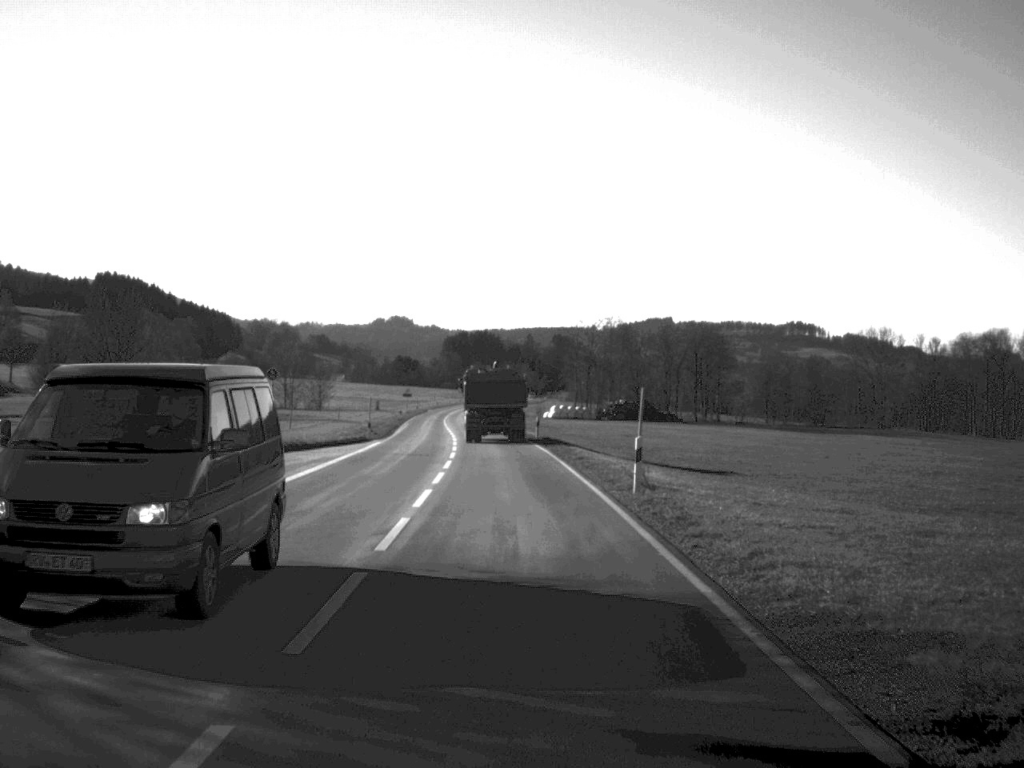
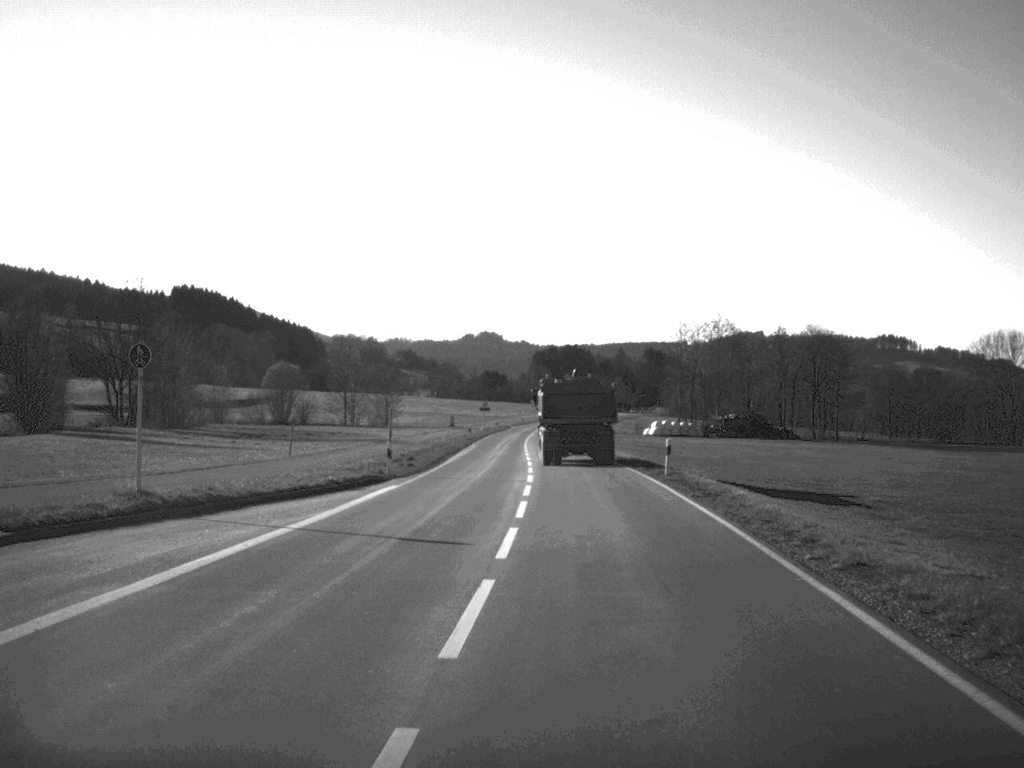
(-0.8, +23.9) m; -4°
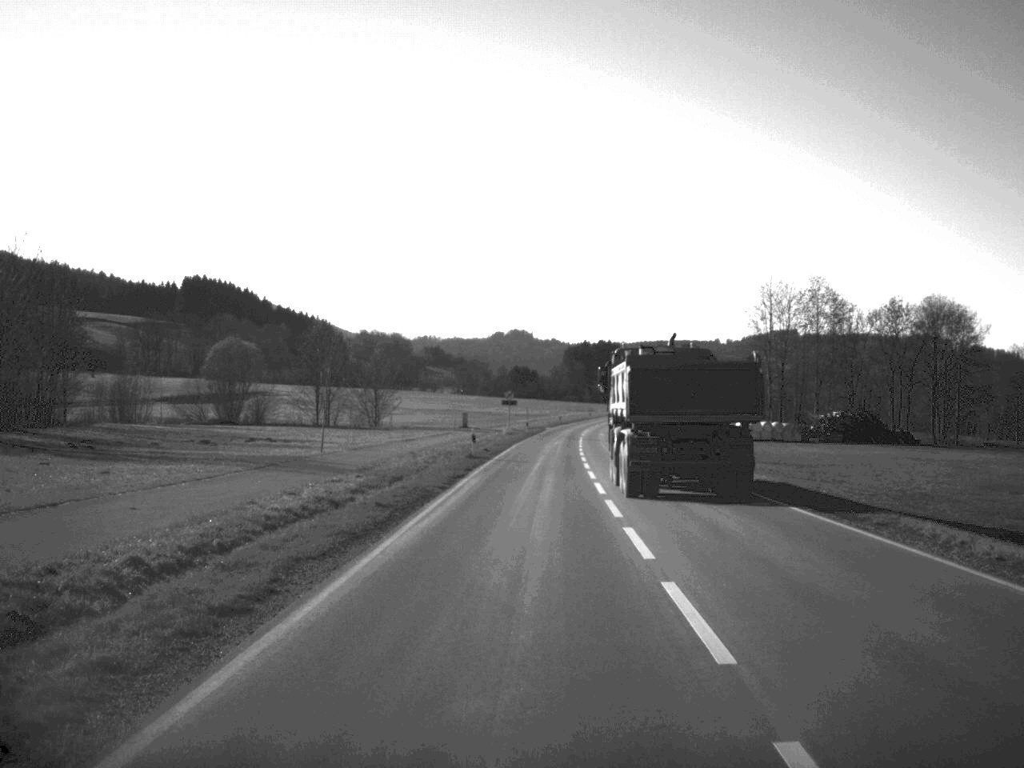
(-0.9, +42.5) m; -1°
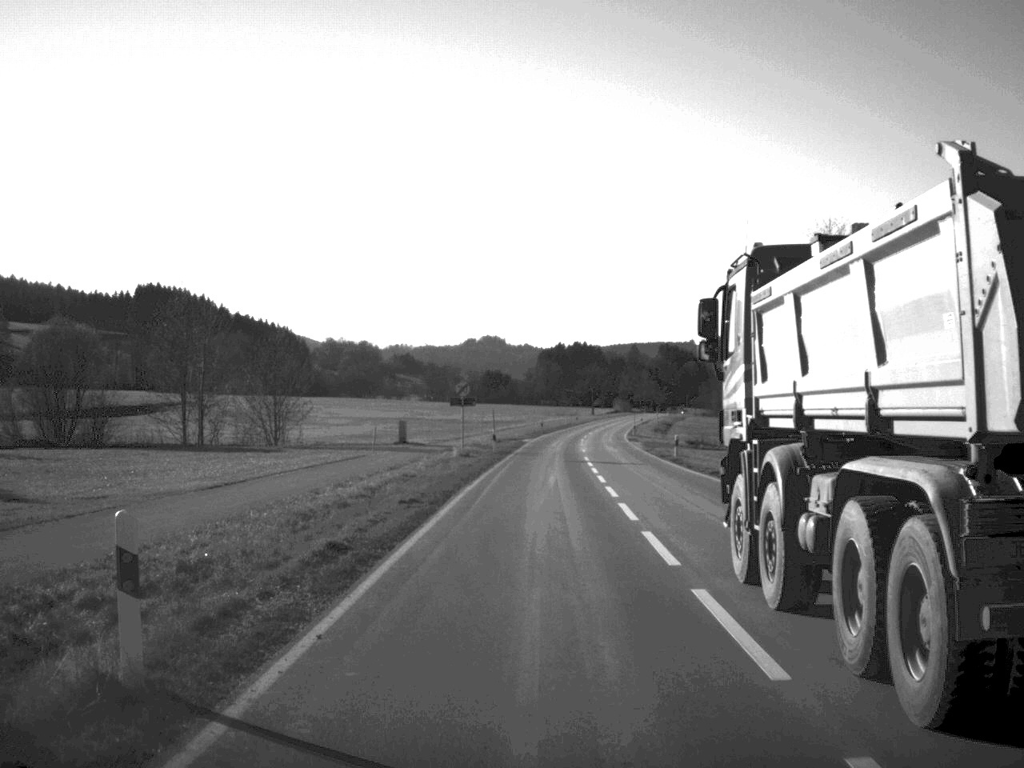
(+0.4, +36.5) m; +1°
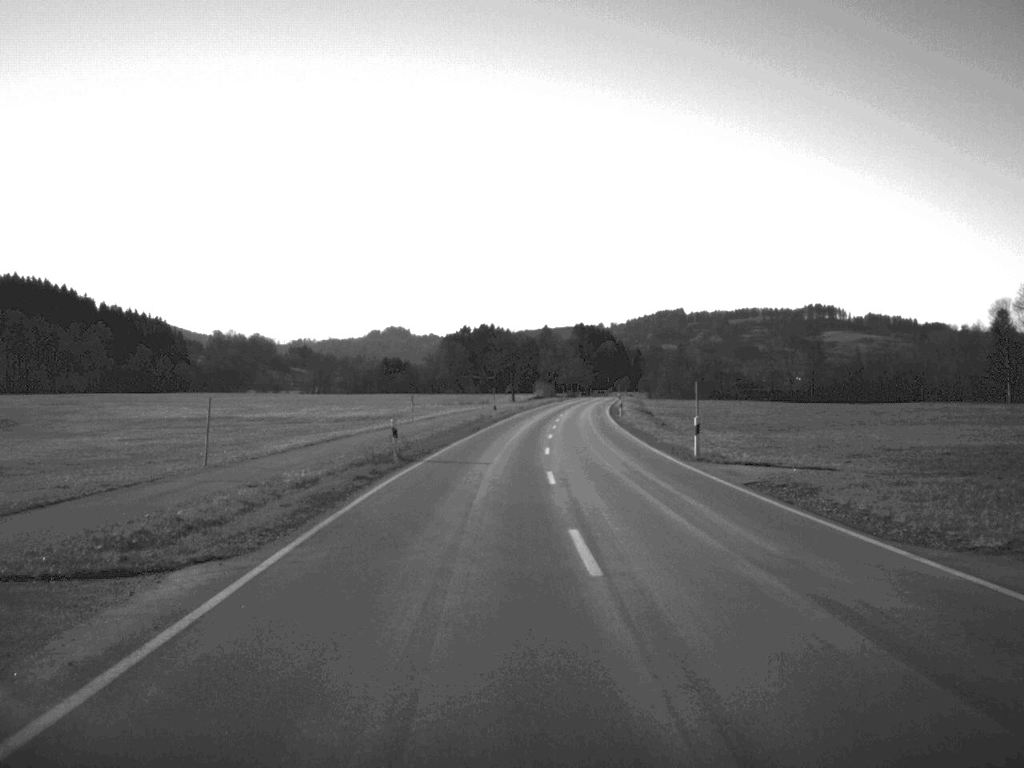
(+2.3, +73.9) m; +4°
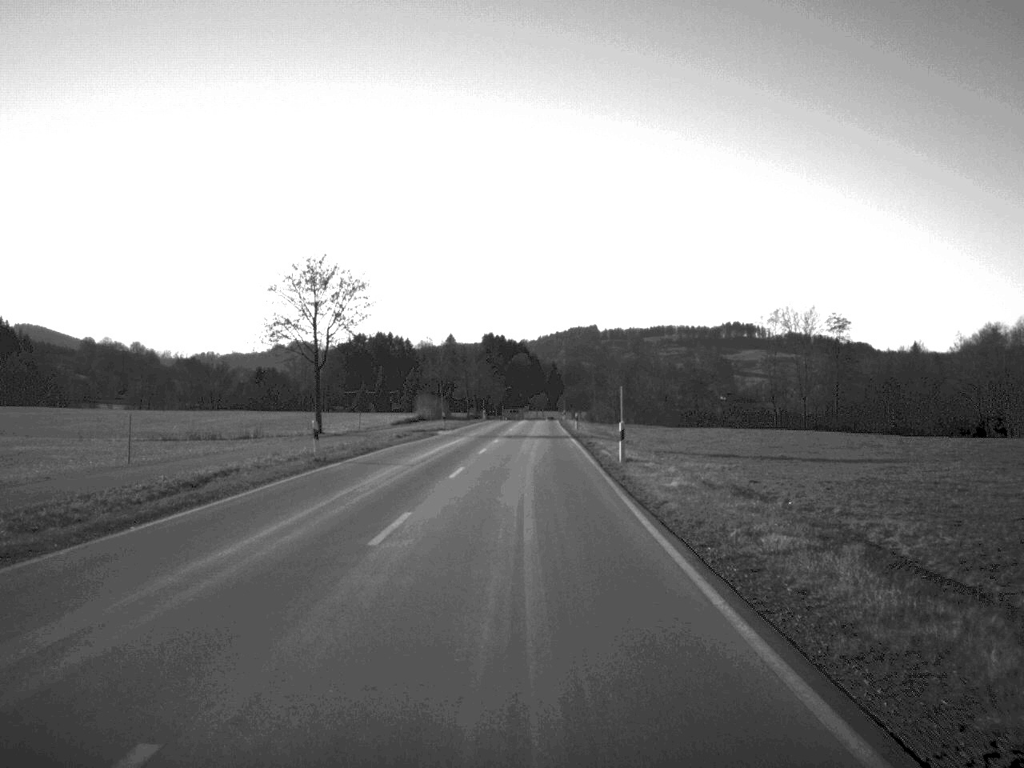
(+4.3, +92.9) m; +4°
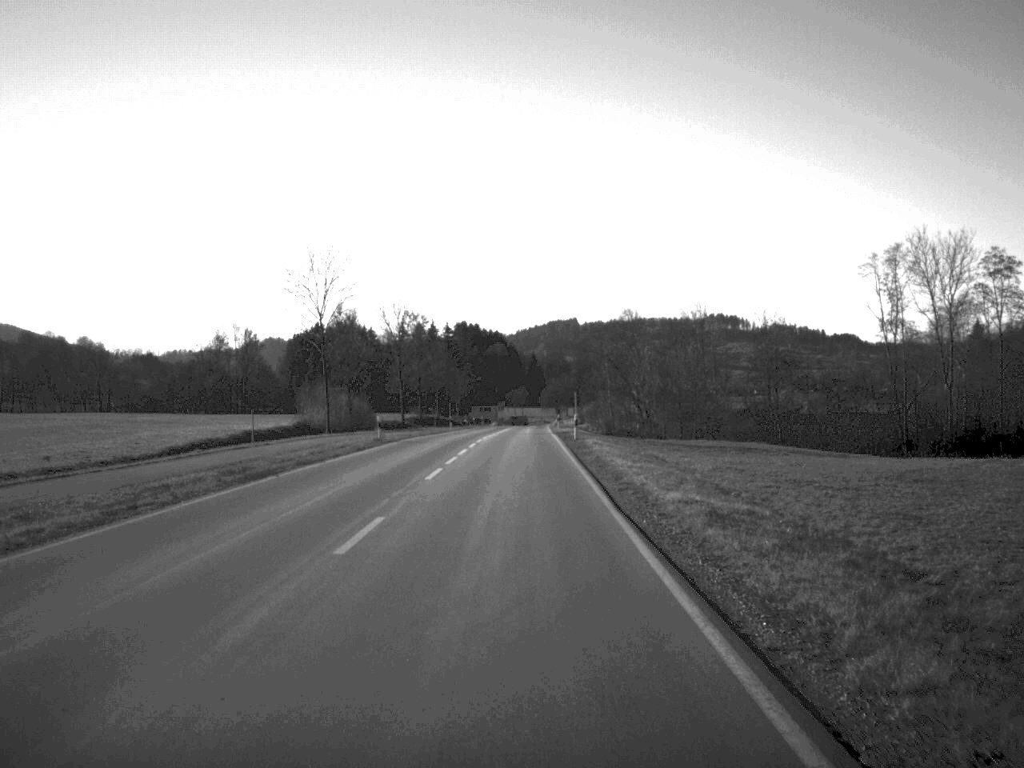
(+0.9, +72.4) m; +1°
